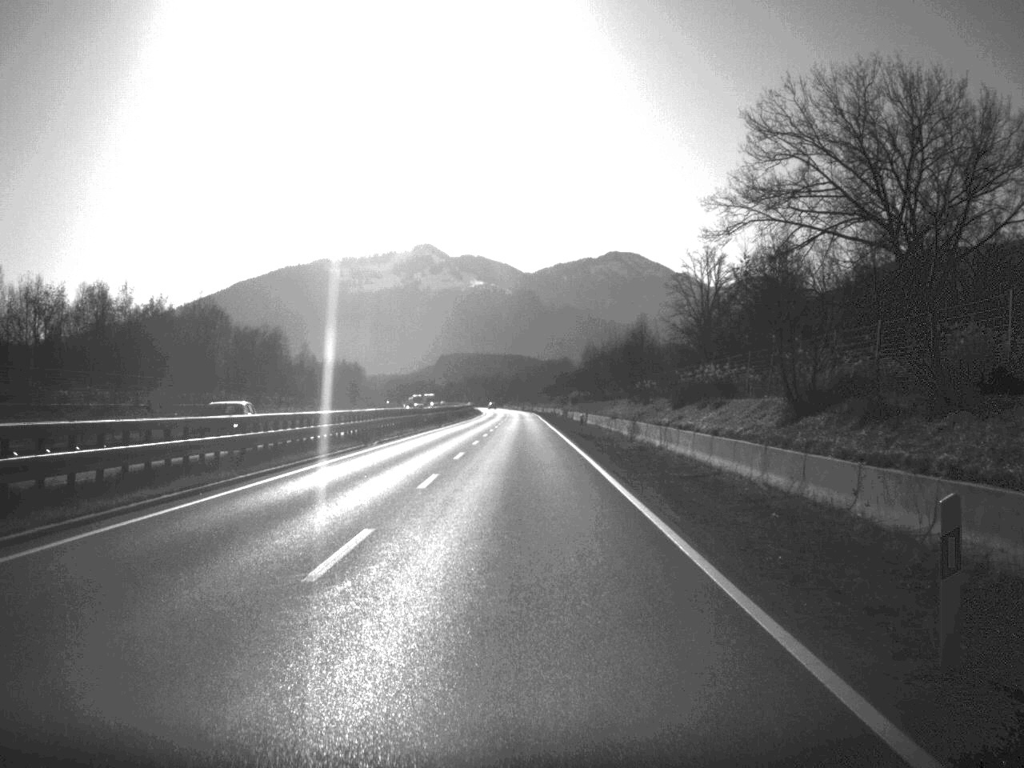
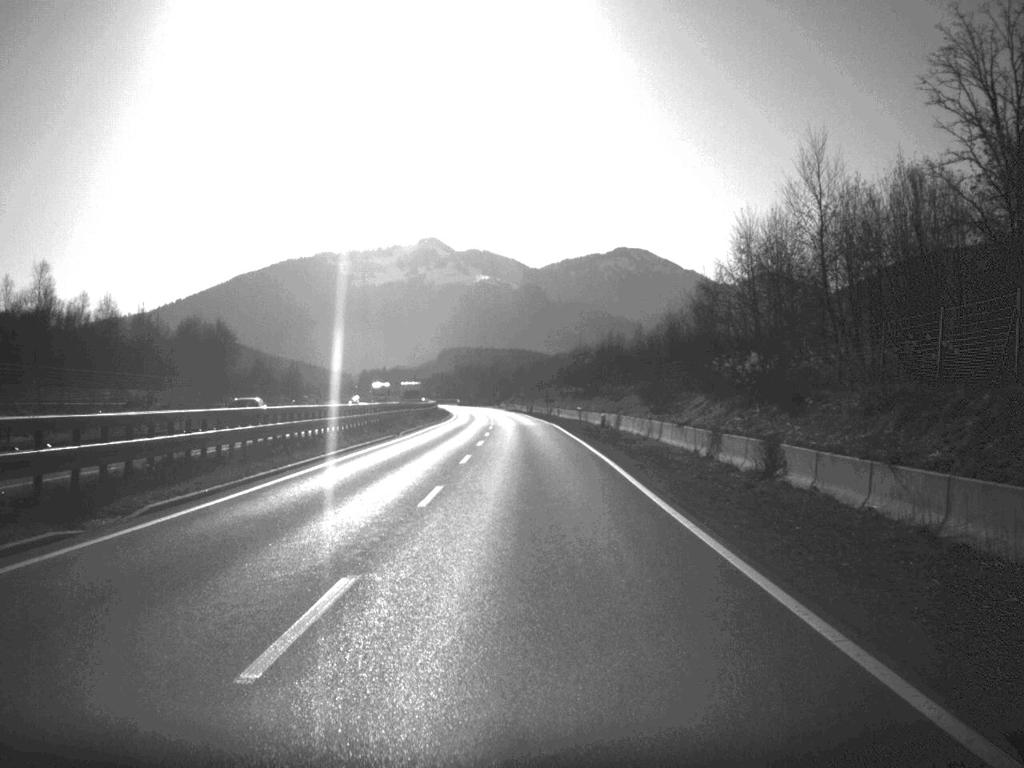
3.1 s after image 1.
(-0.4, +111.2) m; 0°
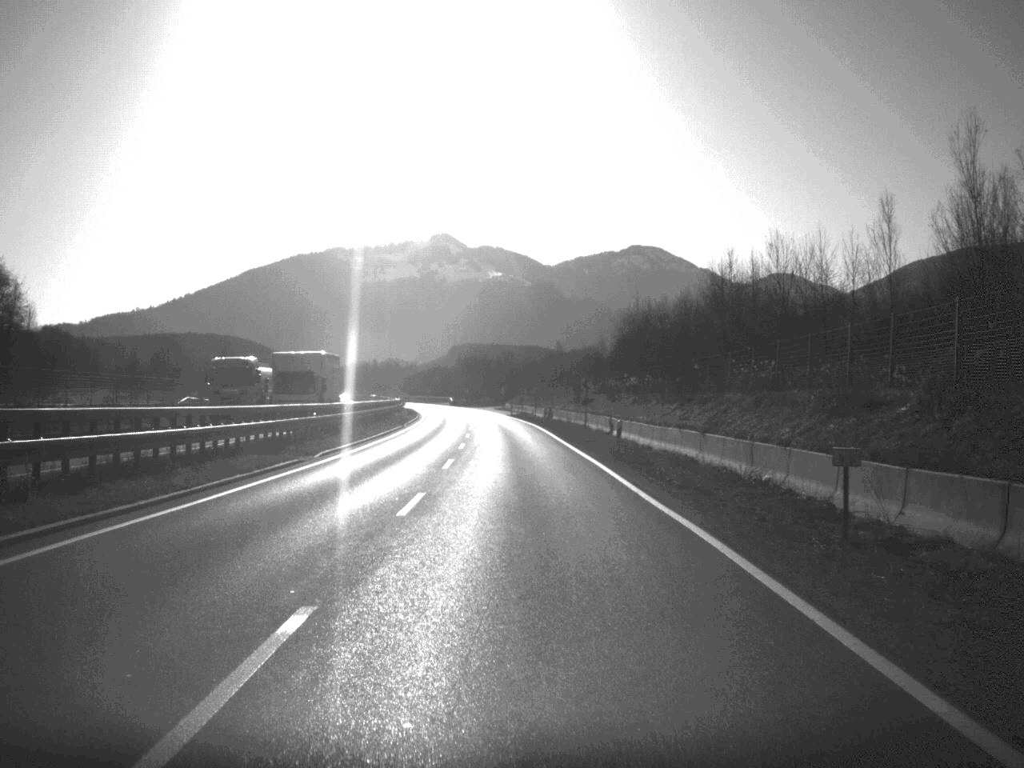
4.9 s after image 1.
(-0.2, +61.4) m; -1°
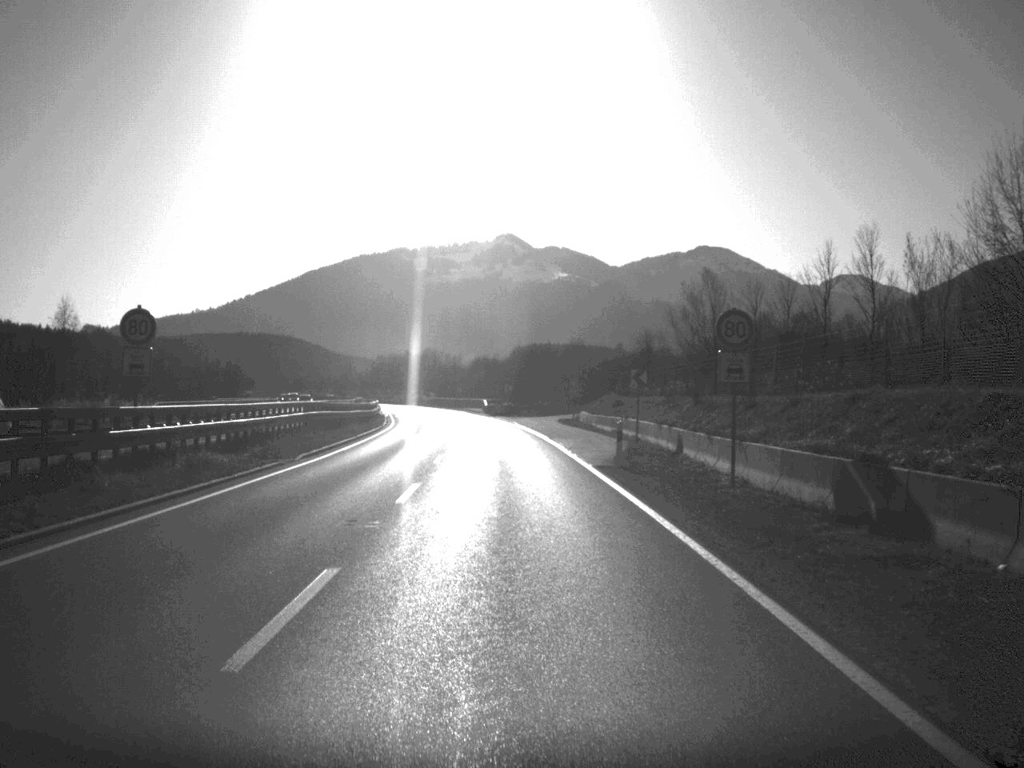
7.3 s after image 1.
(-1.8, +80.9) m; -3°
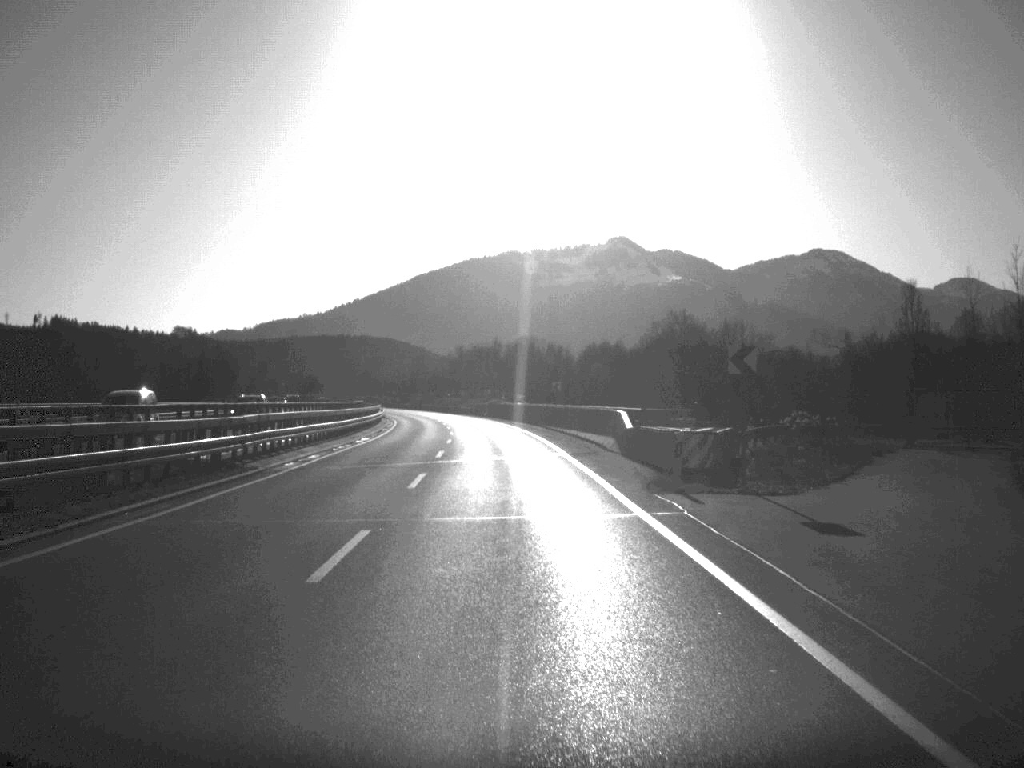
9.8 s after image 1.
(-3.3, +79.6) m; -5°
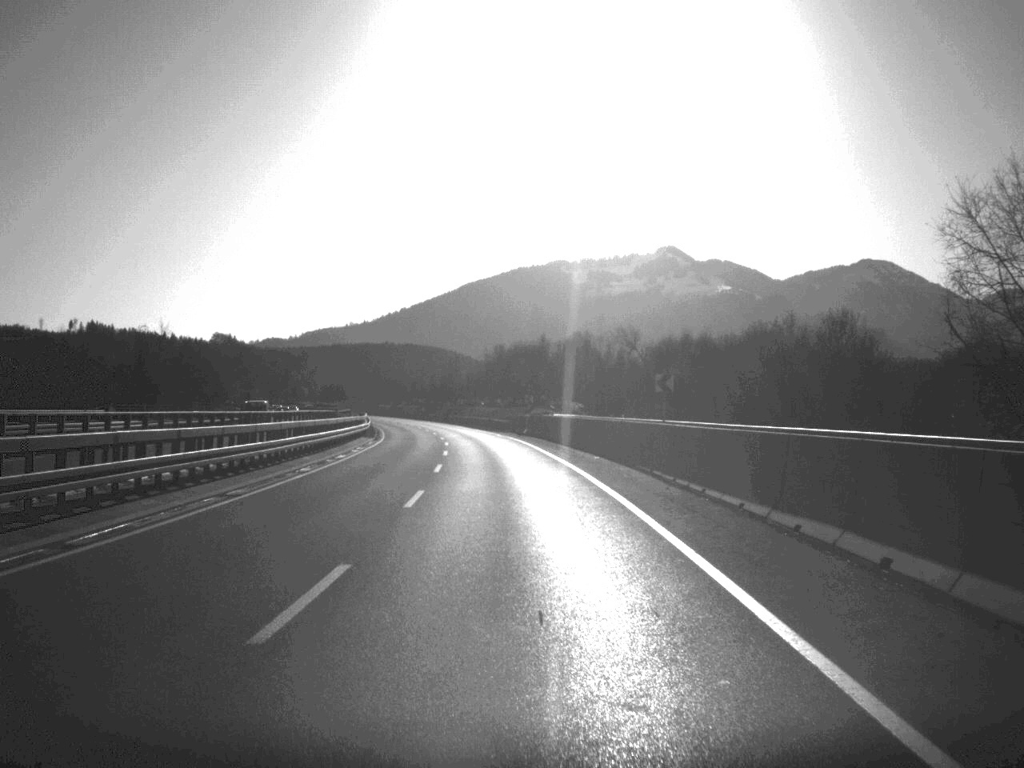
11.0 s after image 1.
(-0.7, +38.5) m; -2°
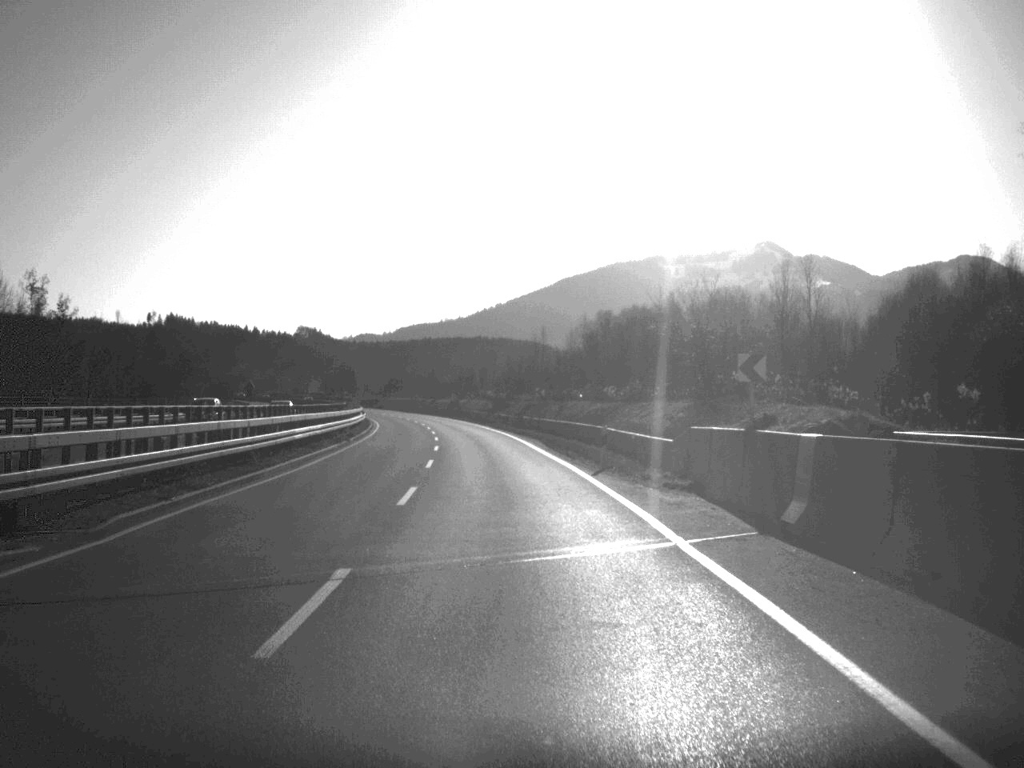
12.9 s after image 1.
(-2.1, +60.2) m; -4°
